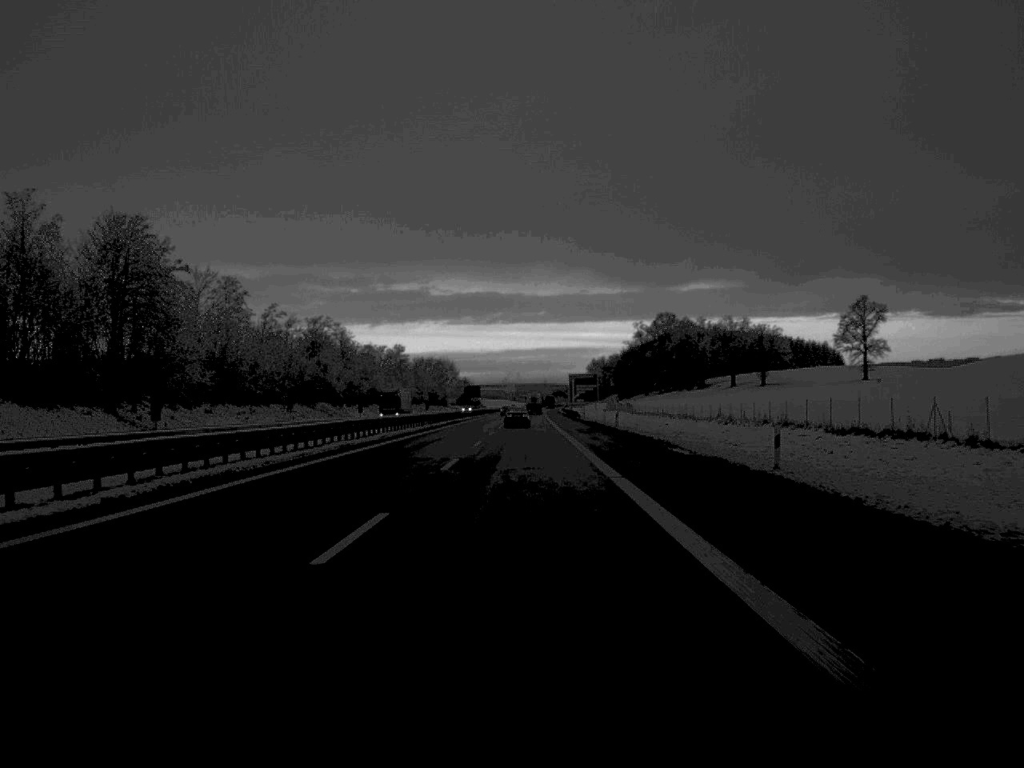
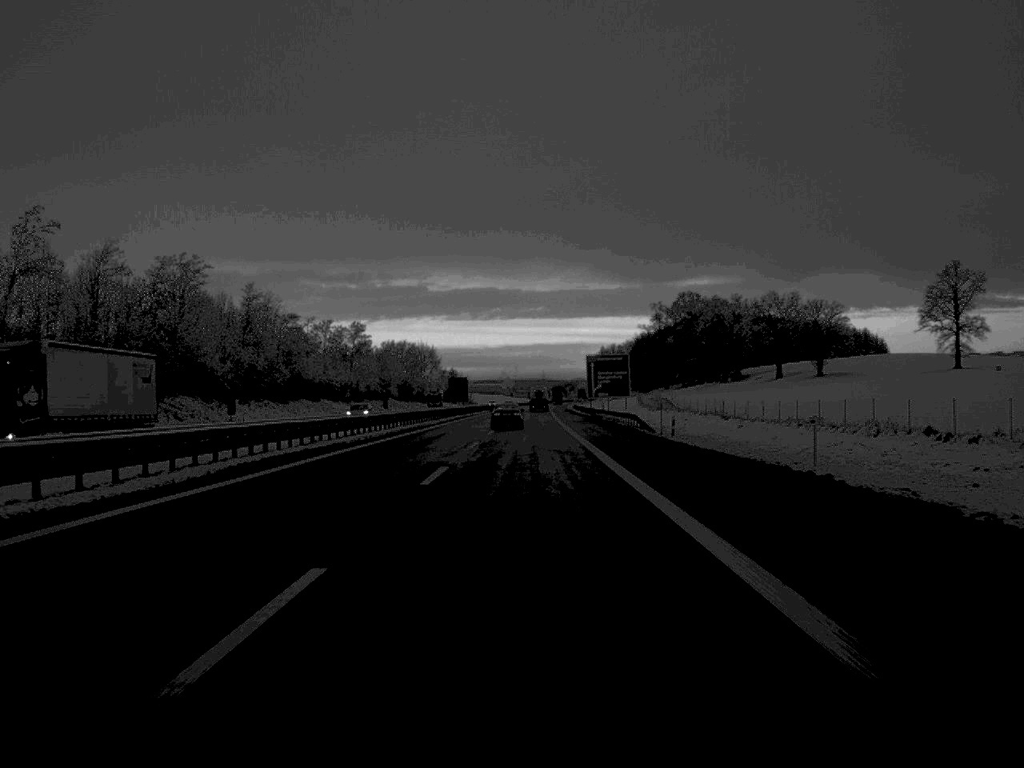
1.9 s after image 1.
(+0.1, +78.8) m; 0°
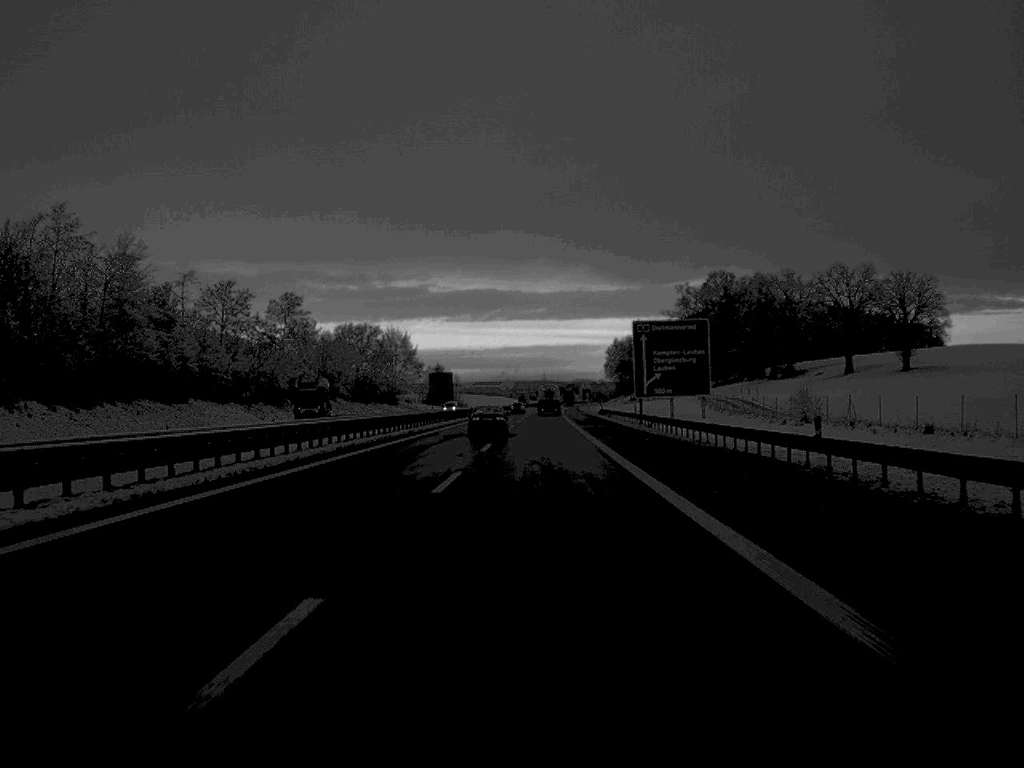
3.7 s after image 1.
(+0.1, +73.1) m; 0°
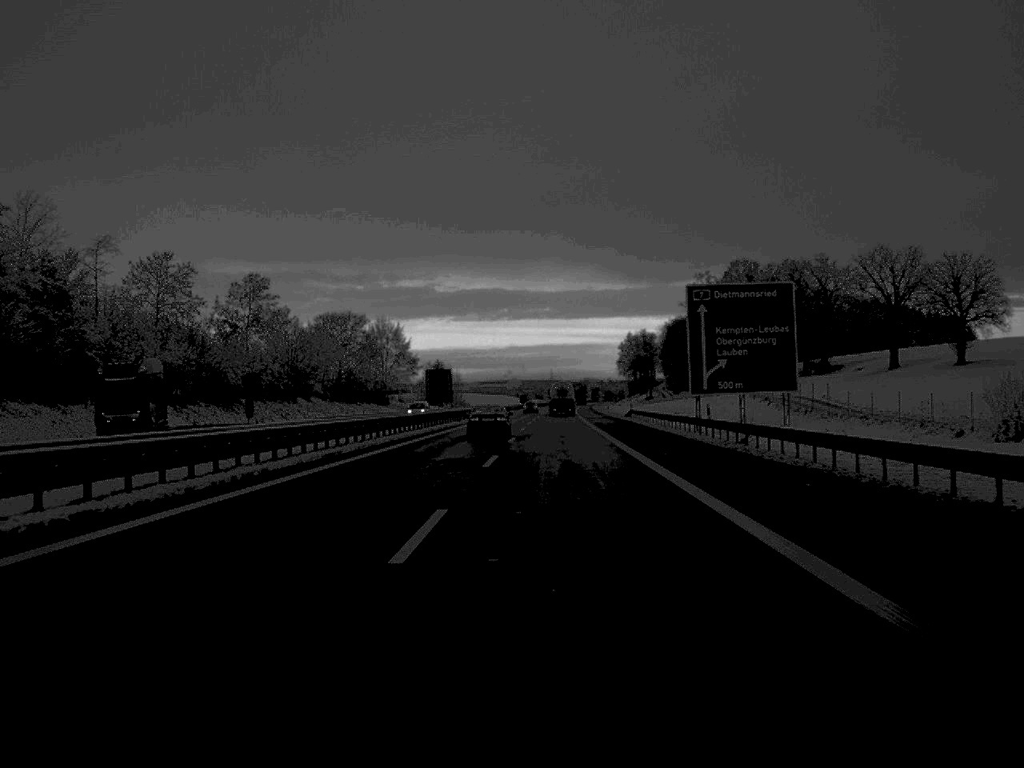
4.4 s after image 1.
(-0.1, +28.2) m; 0°
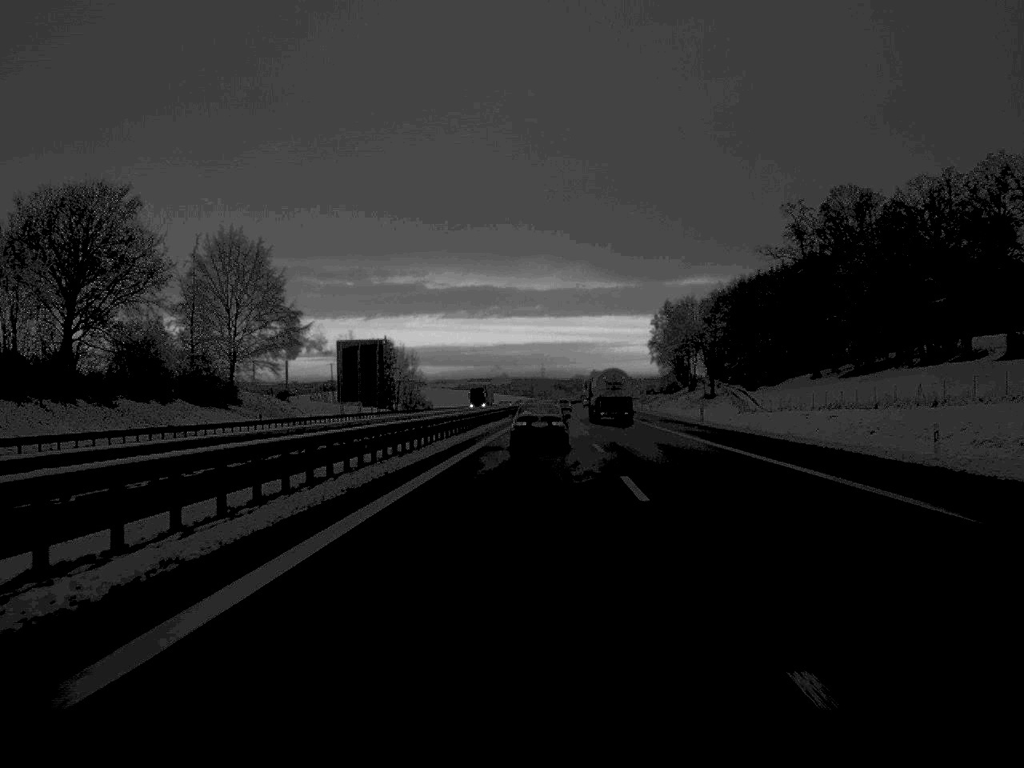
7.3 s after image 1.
(-0.3, +118.1) m; +1°
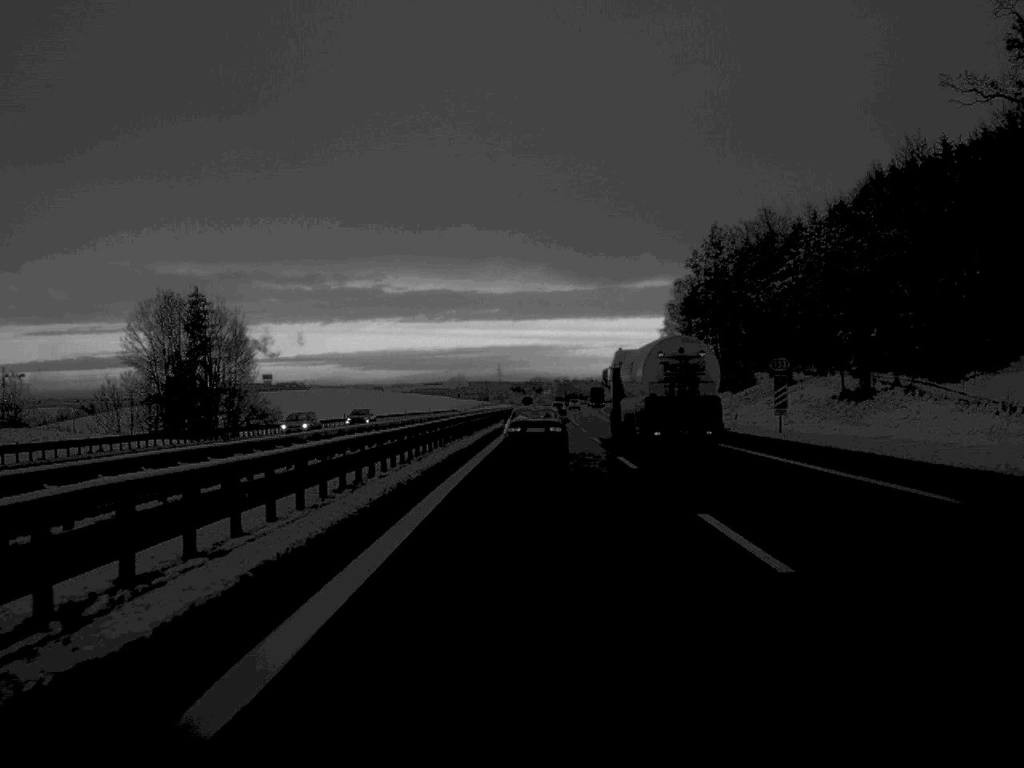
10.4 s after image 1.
(+2.4, +114.9) m; +2°
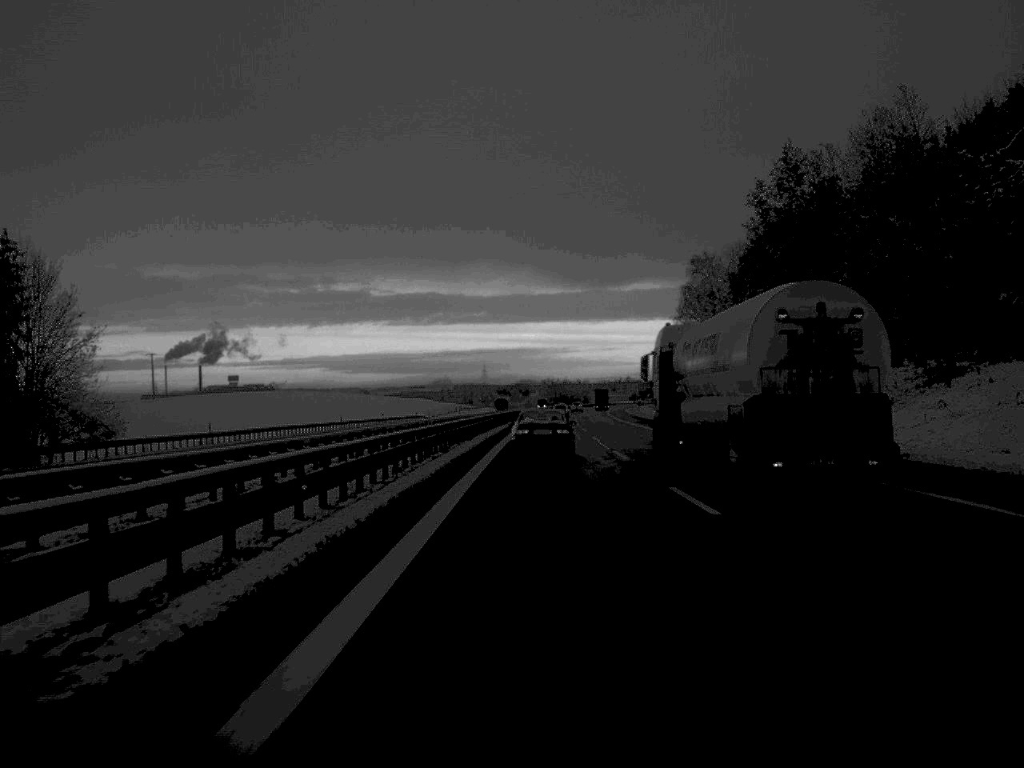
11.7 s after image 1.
(+0.2, +47.4) m; +1°
